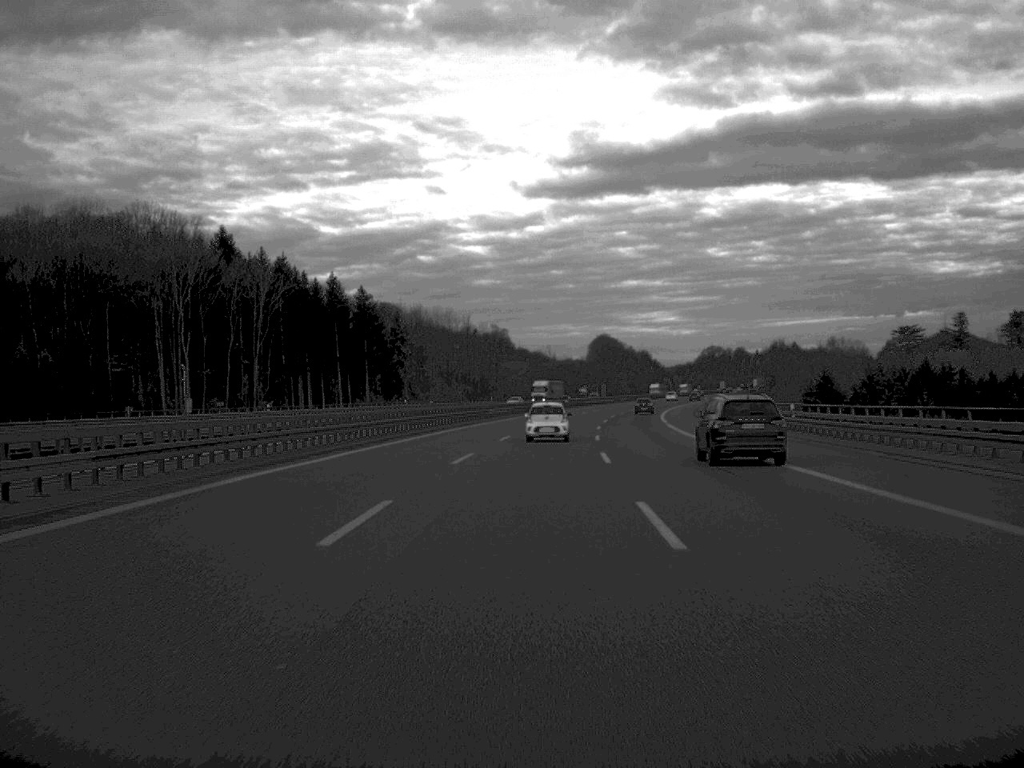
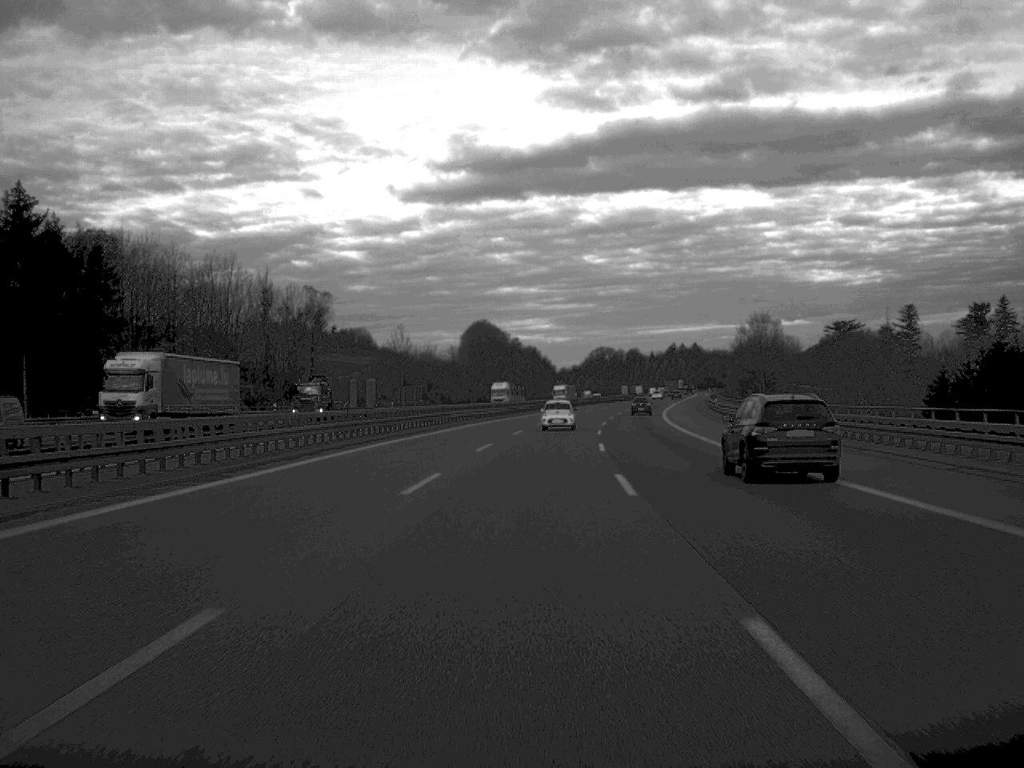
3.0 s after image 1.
(+5.1, +100.6) m; +6°
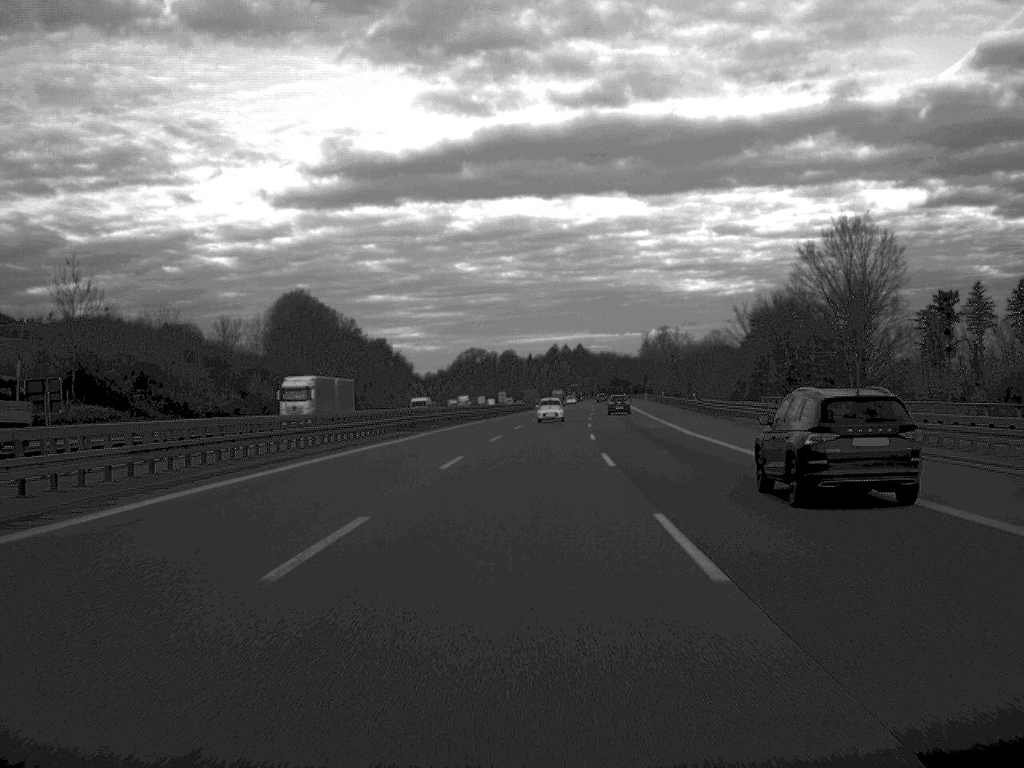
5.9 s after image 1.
(+5.1, +98.5) m; +6°
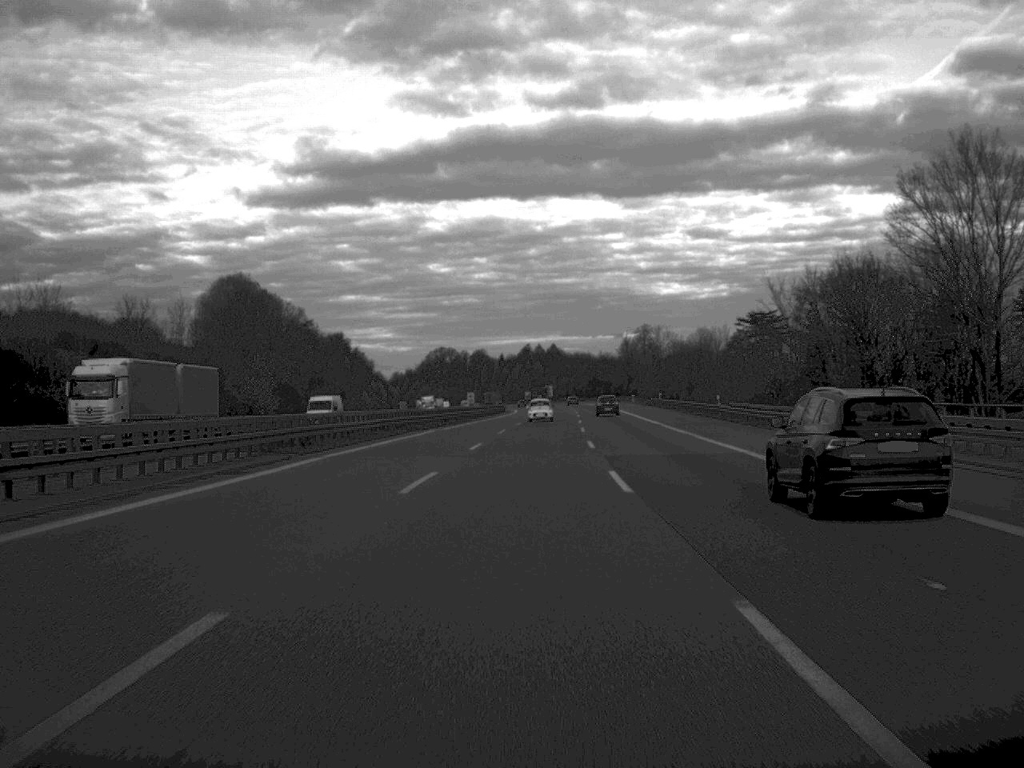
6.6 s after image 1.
(+0.3, +26.1) m; +1°
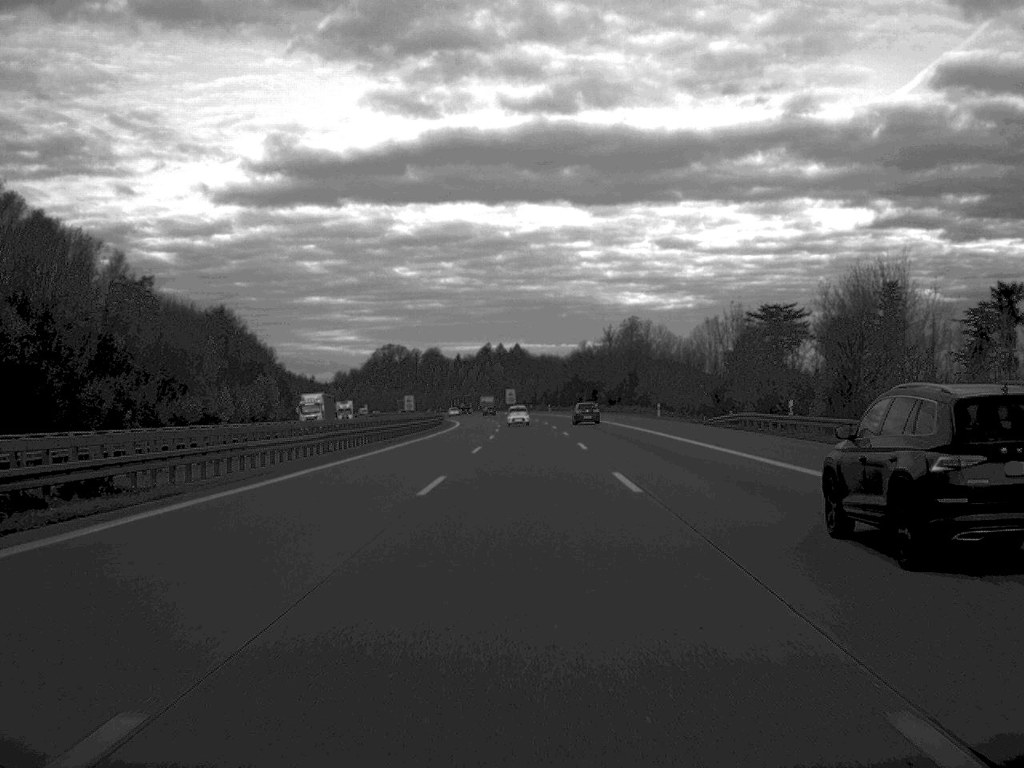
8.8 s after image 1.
(+1.3, +74.8) m; +2°
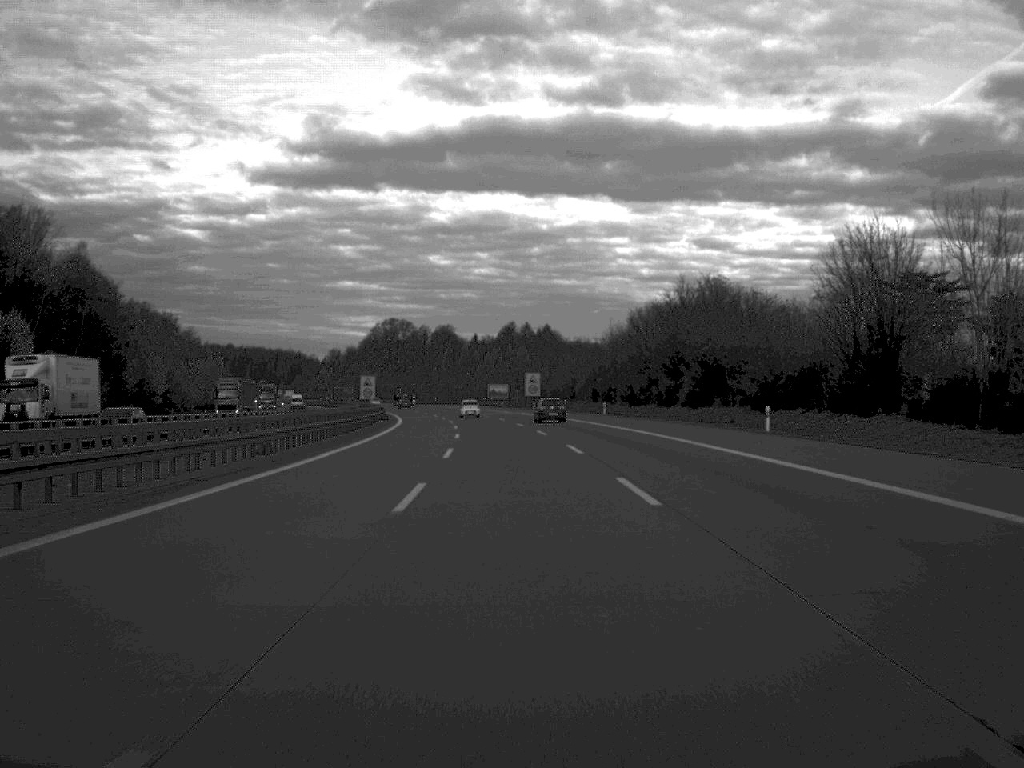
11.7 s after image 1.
(-0.4, +97.7) m; -1°
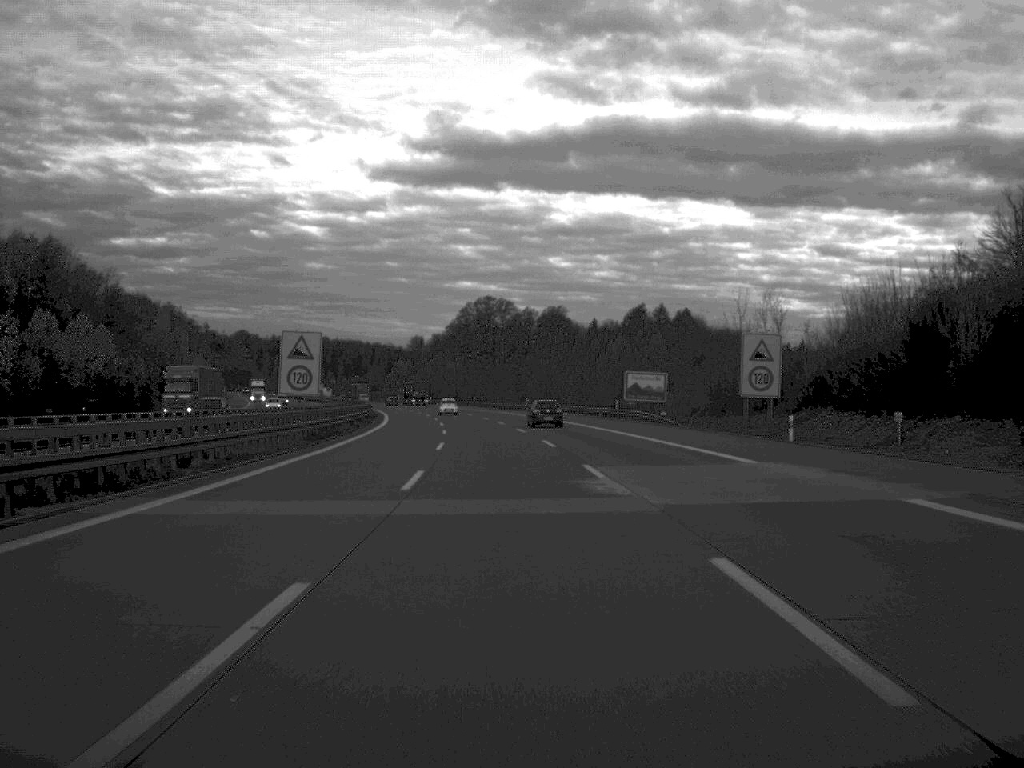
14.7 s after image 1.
(-4.4, +100.9) m; -5°
